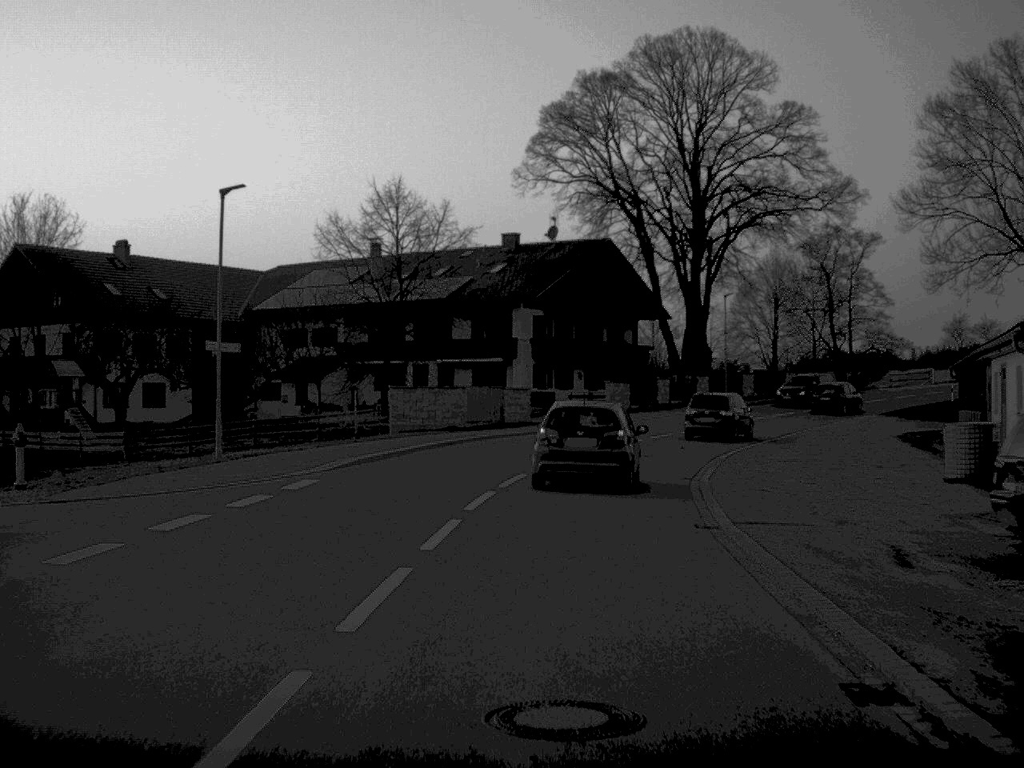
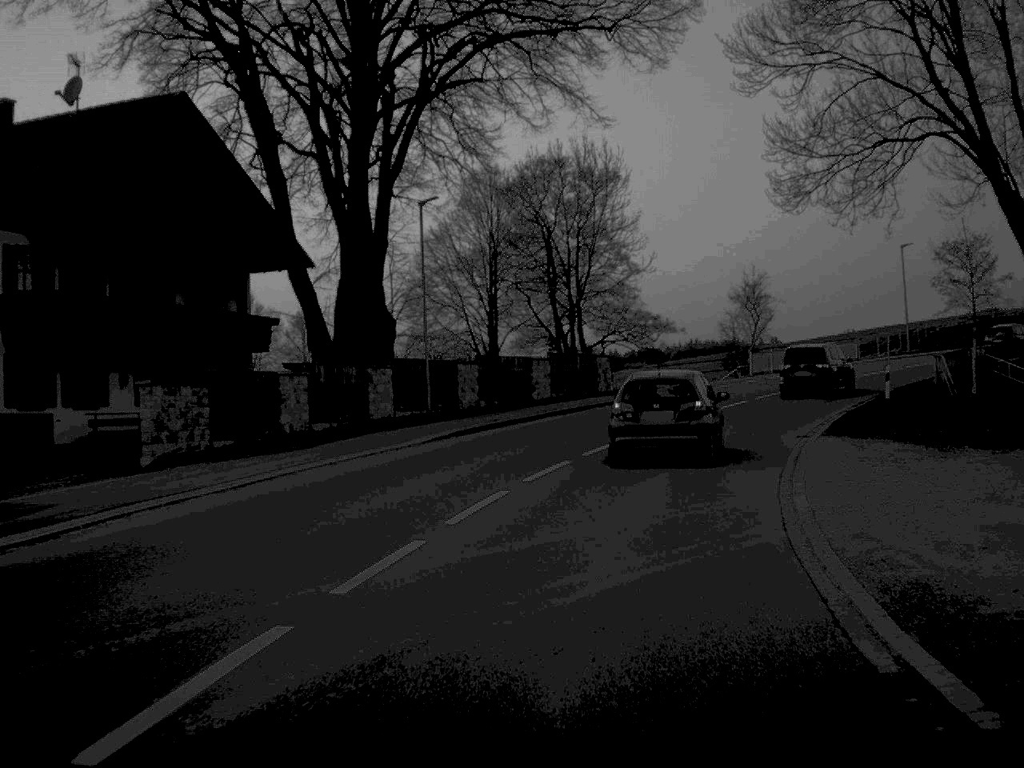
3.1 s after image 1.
(+4.4, +38.2) m; +16°
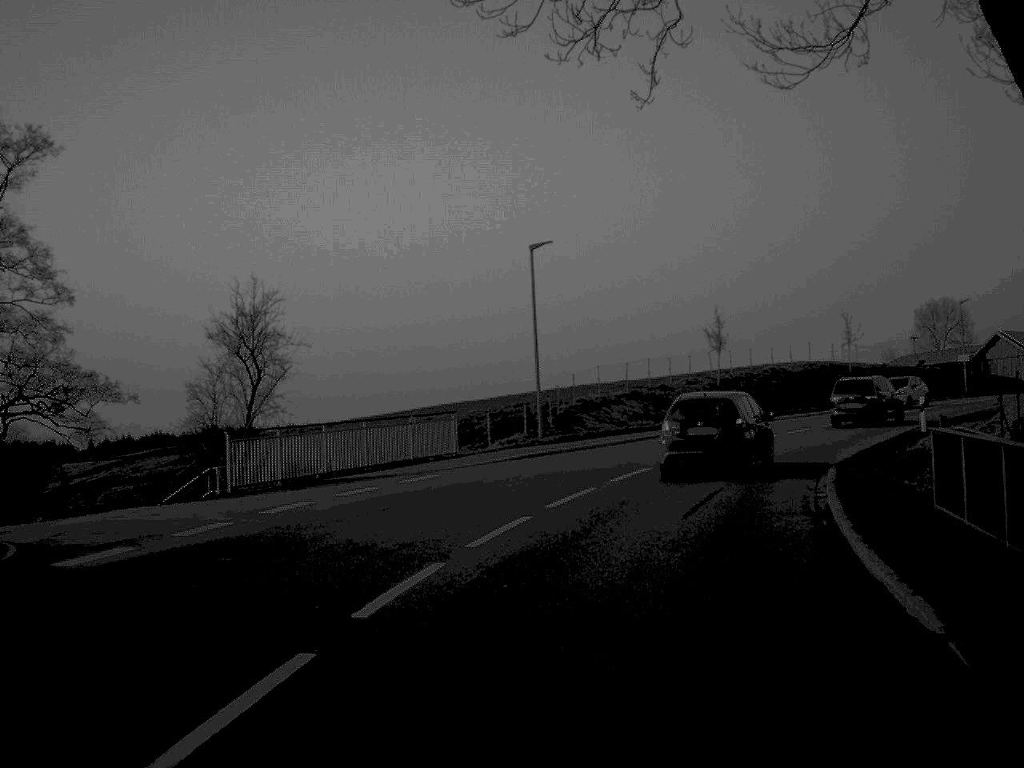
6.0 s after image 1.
(+6.4, +34.5) m; +22°
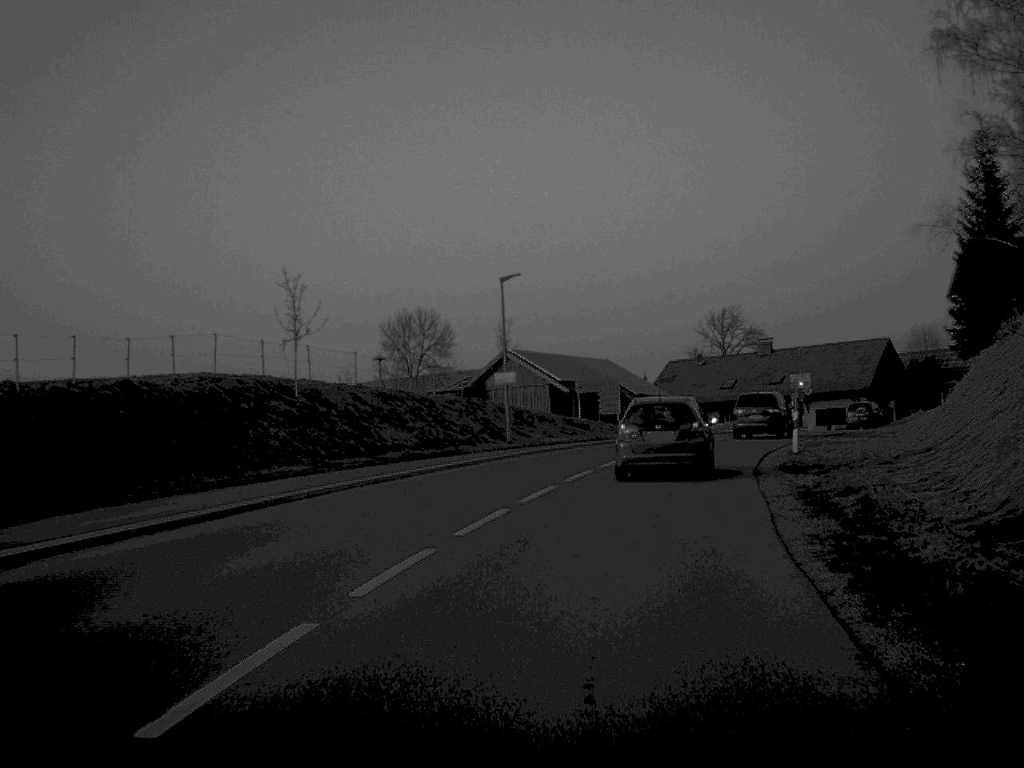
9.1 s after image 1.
(+8.7, +36.9) m; +25°
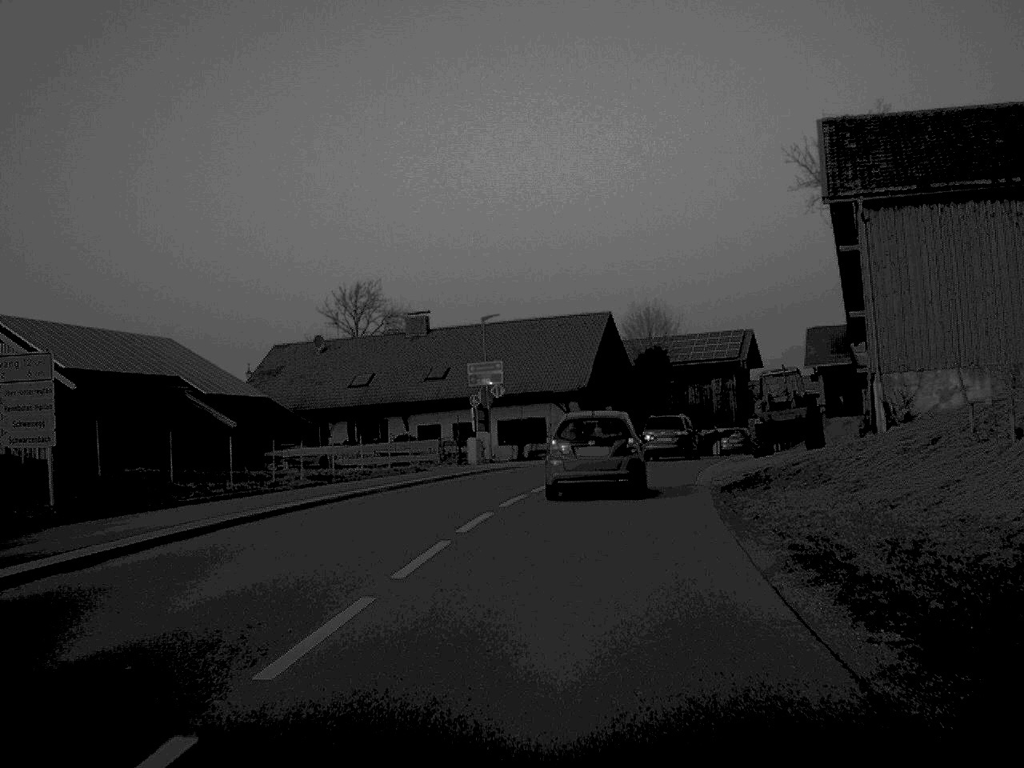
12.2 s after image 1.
(+5.7, +37.7) m; +16°
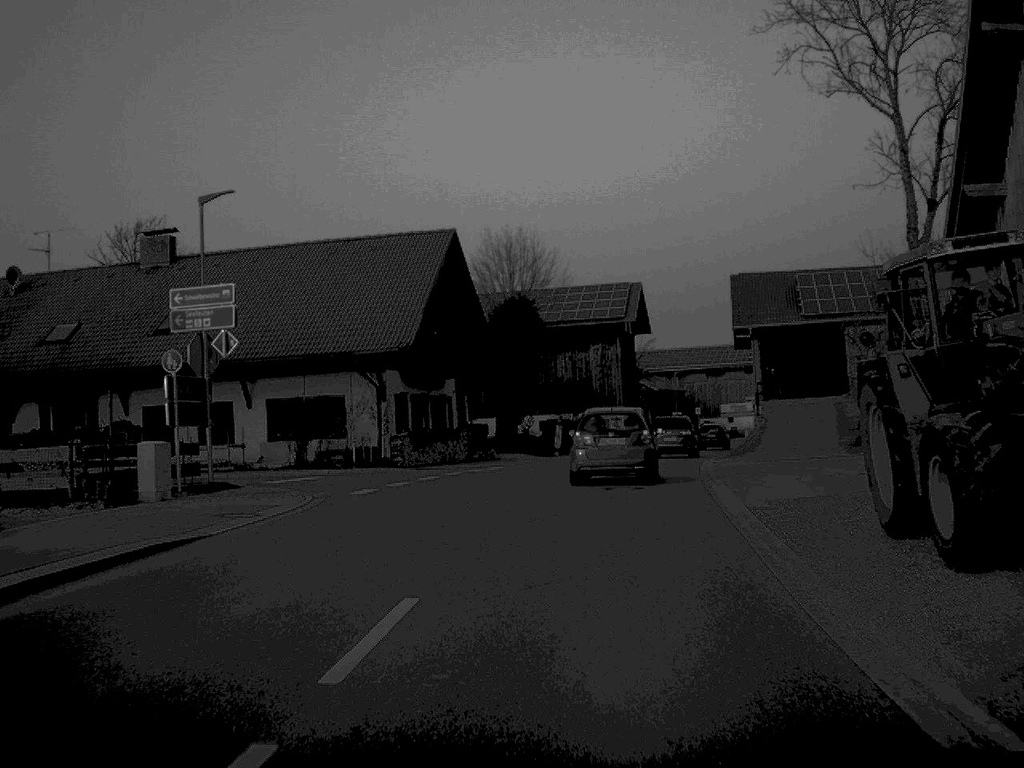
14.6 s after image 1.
(+1.6, +26.5) m; +7°
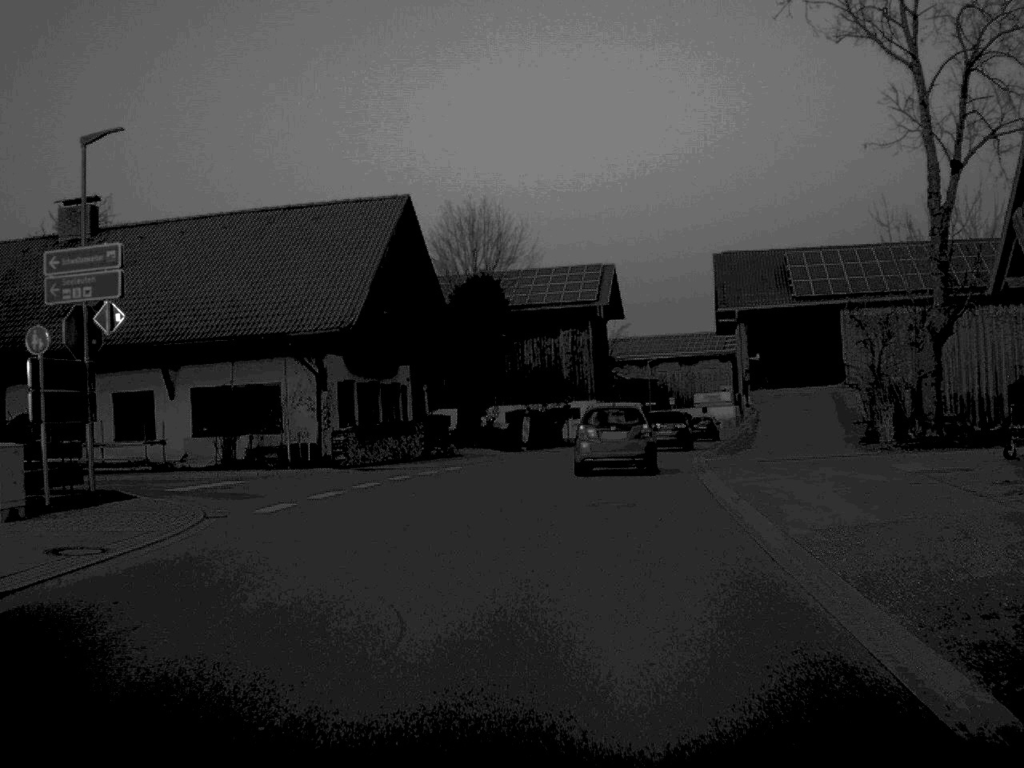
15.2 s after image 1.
(+0.1, +5.4) m; +1°
